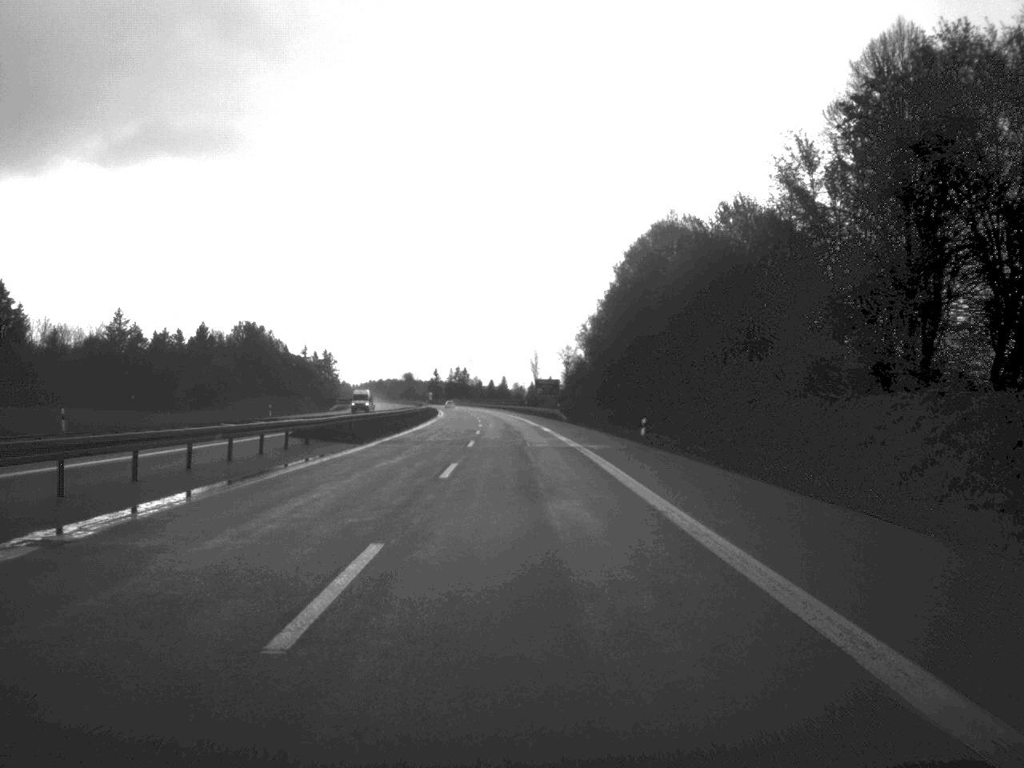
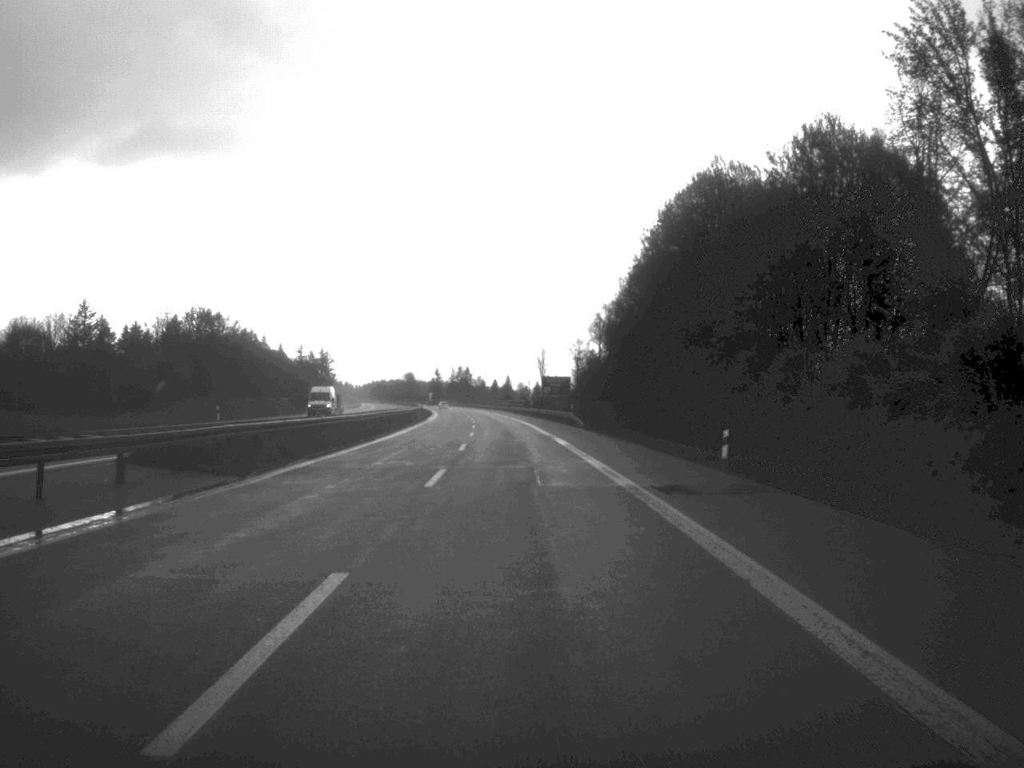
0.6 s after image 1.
(0.0, +20.3) m; 0°
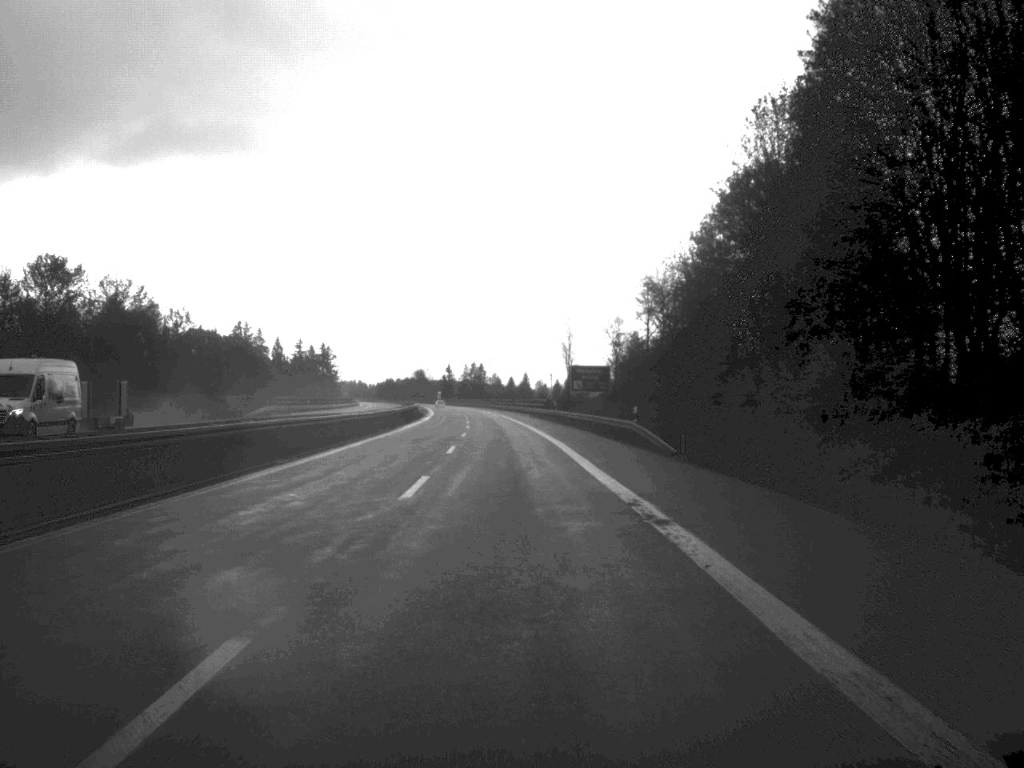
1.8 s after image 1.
(-0.3, +38.4) m; -1°
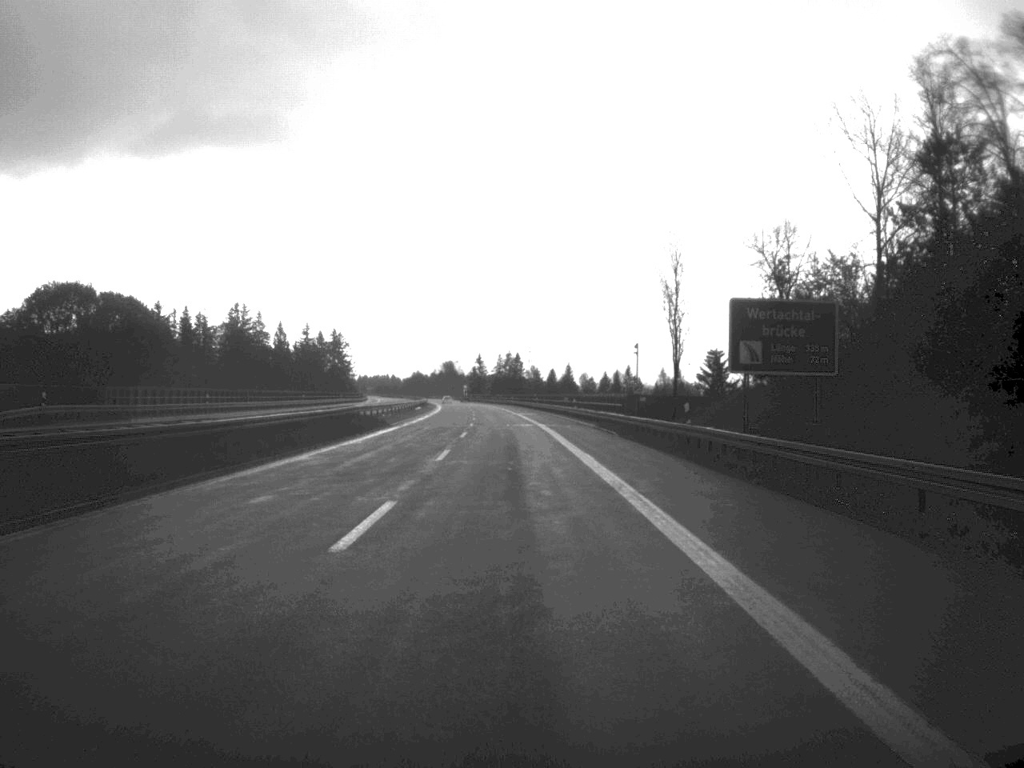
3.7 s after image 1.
(-1.0, +60.5) m; -2°
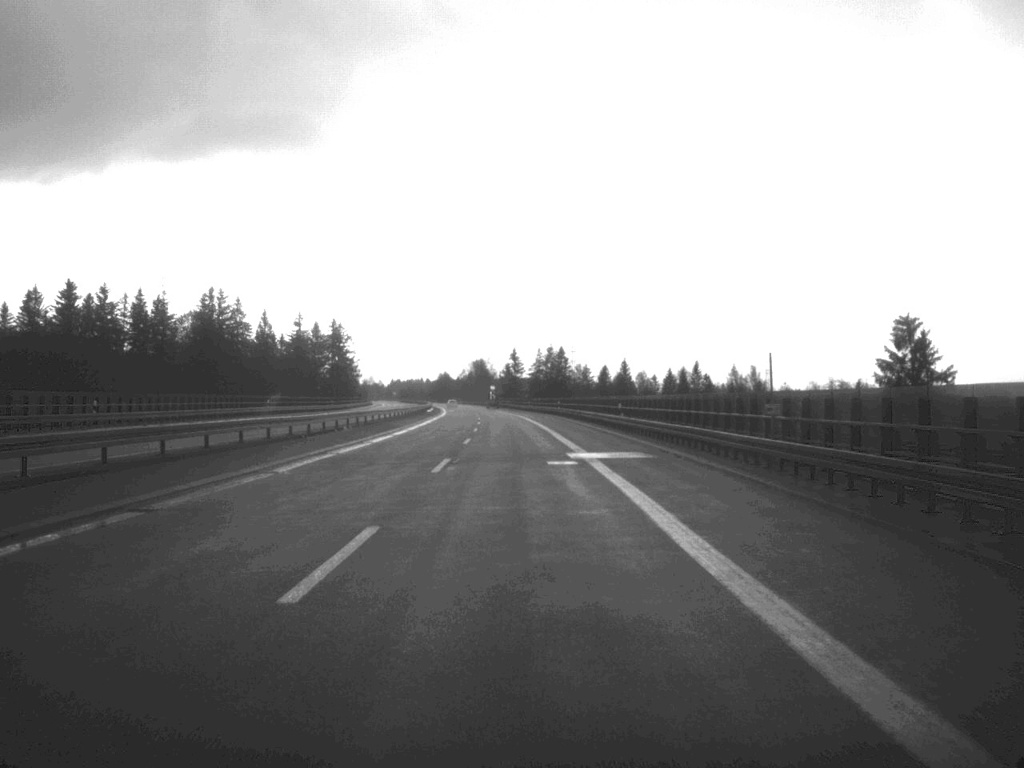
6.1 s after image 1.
(-1.2, +73.9) m; -2°
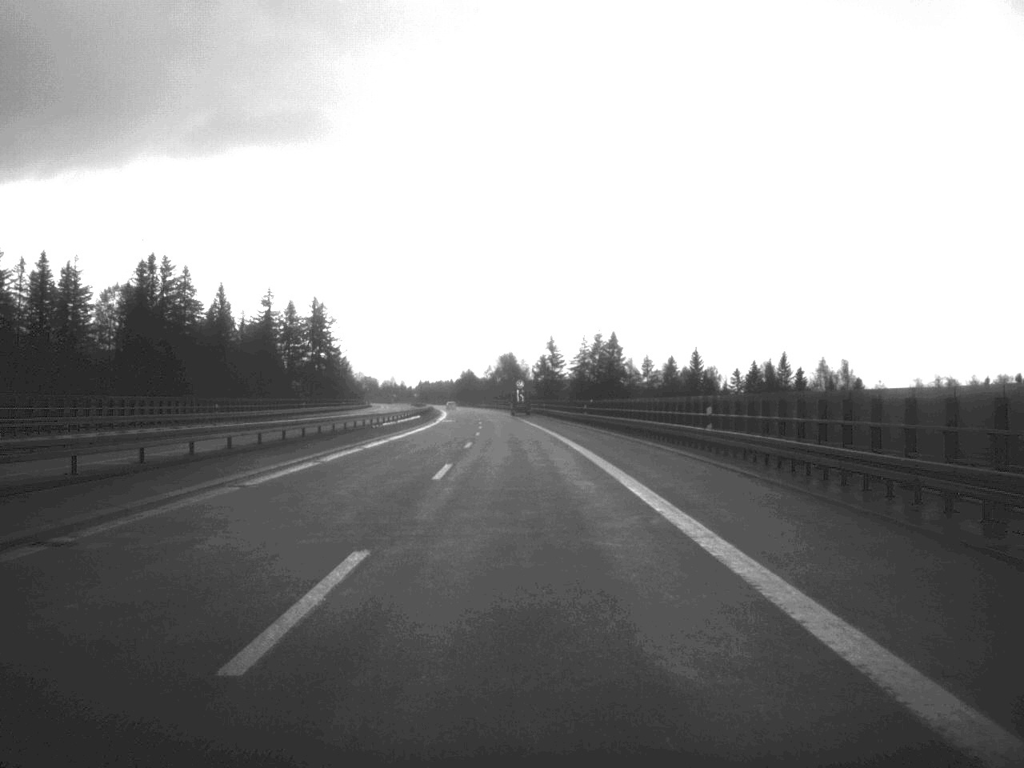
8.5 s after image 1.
(-1.1, +73.4) m; -2°
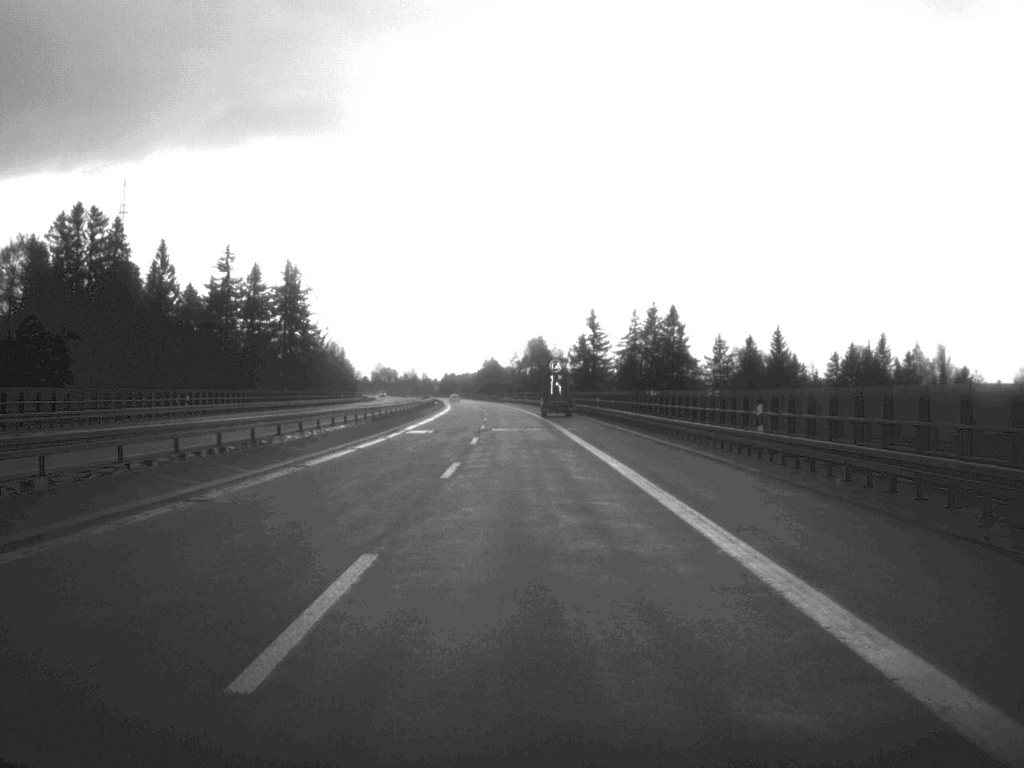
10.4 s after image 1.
(-0.6, +53.3) m; -1°
